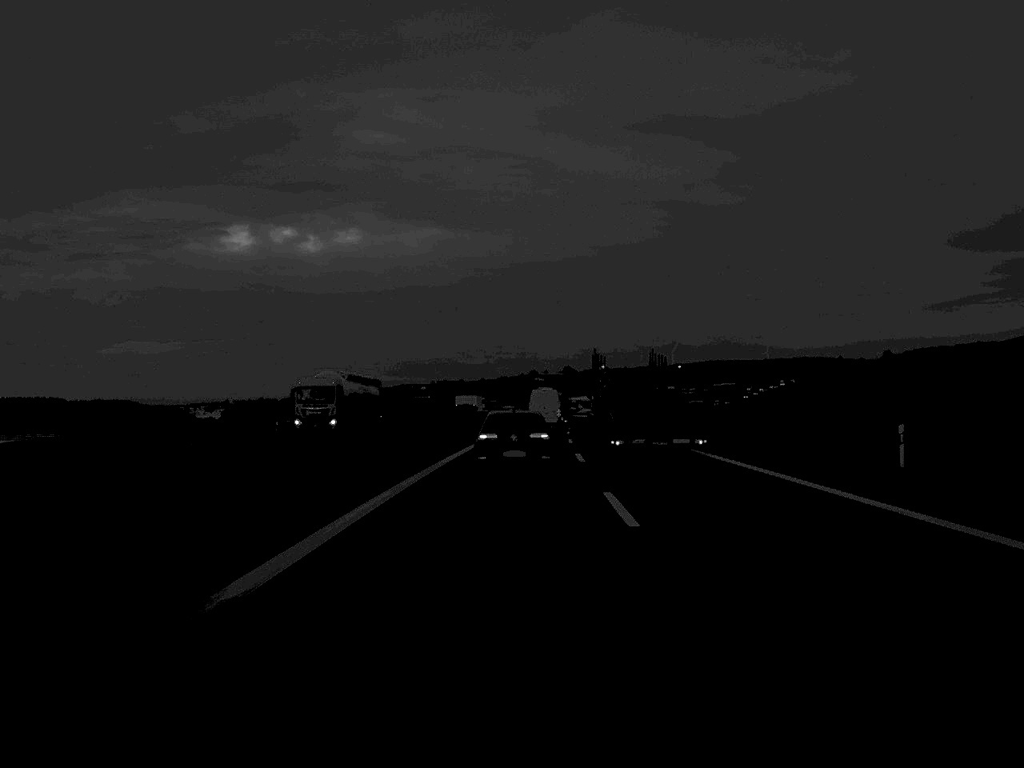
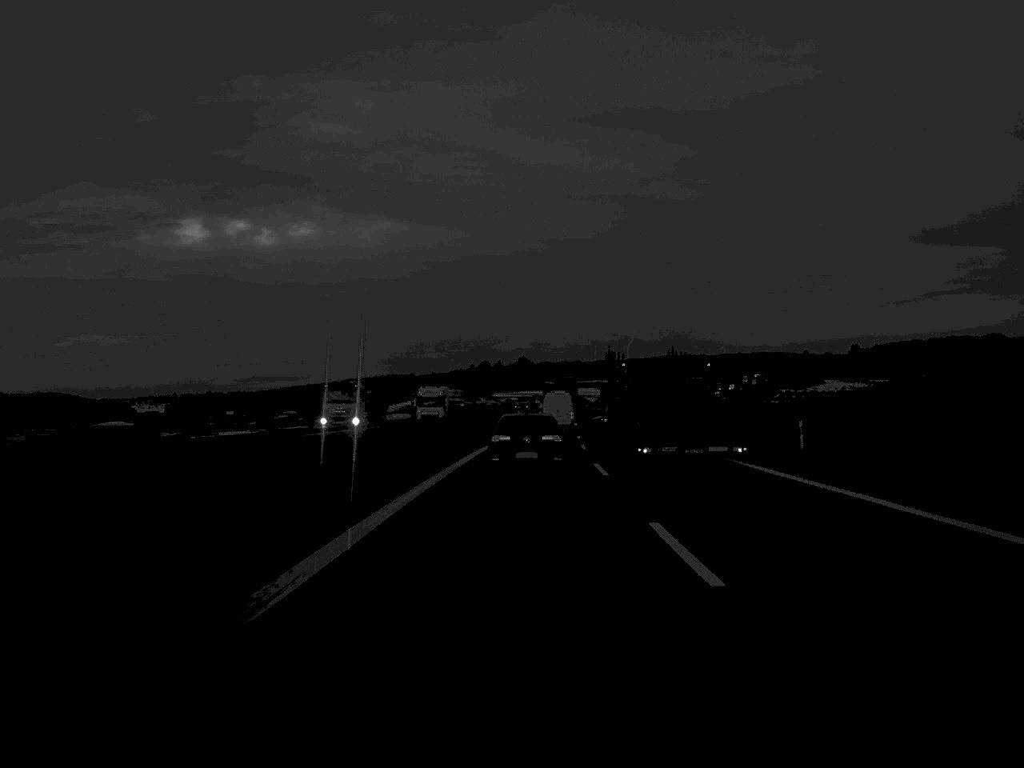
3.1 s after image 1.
(+0.9, +77.1) m; +2°
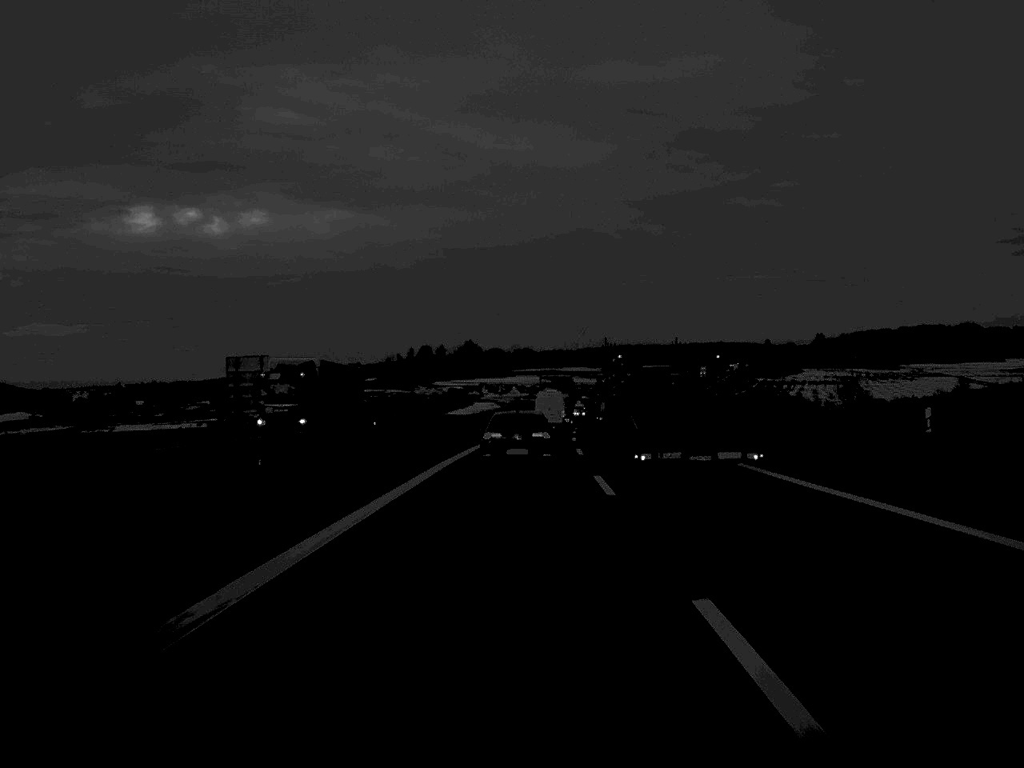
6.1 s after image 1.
(+1.9, +78.5) m; +2°
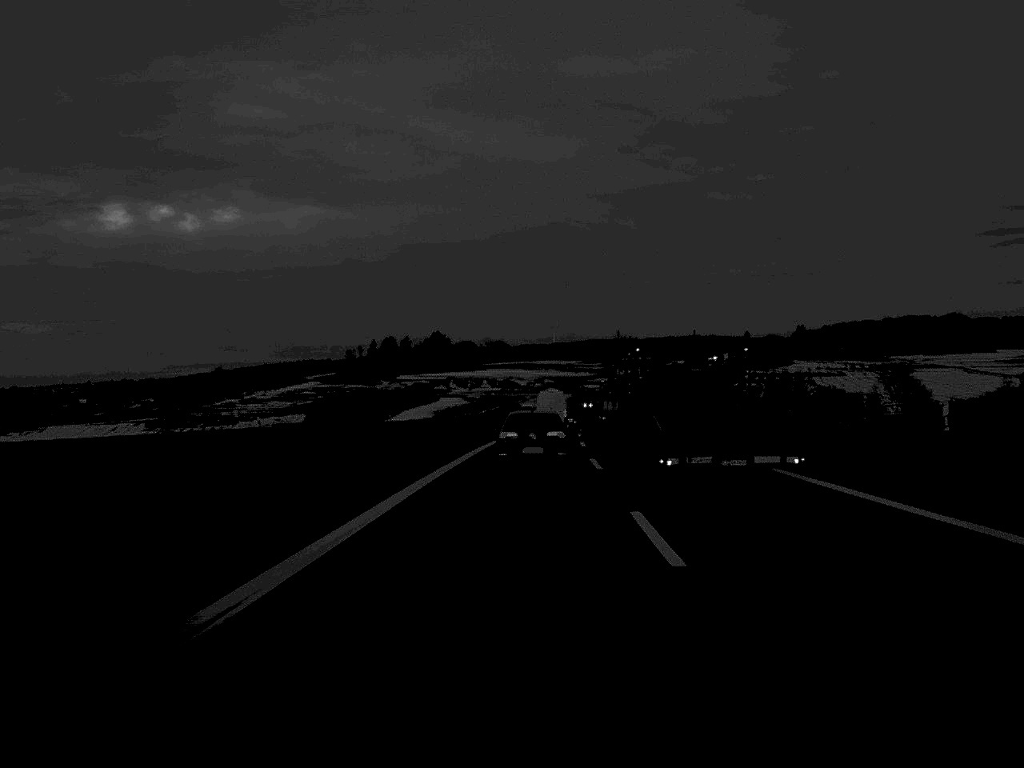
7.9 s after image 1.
(+0.5, +45.7) m; +1°
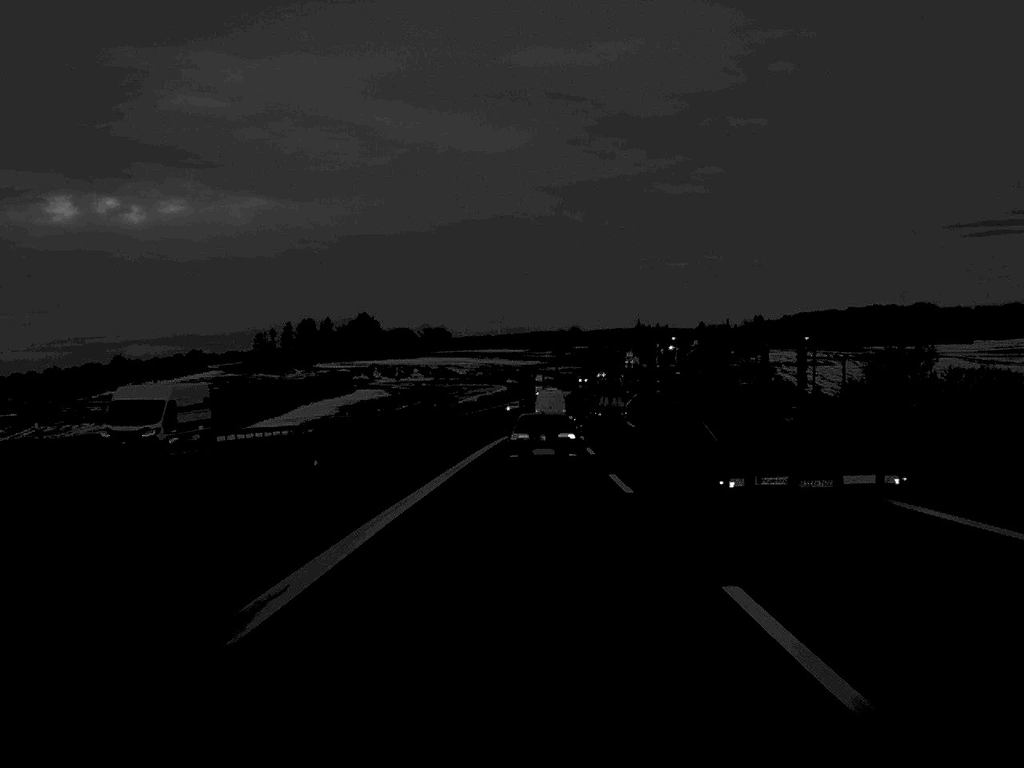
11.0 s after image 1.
(+1.7, +79.1) m; +3°
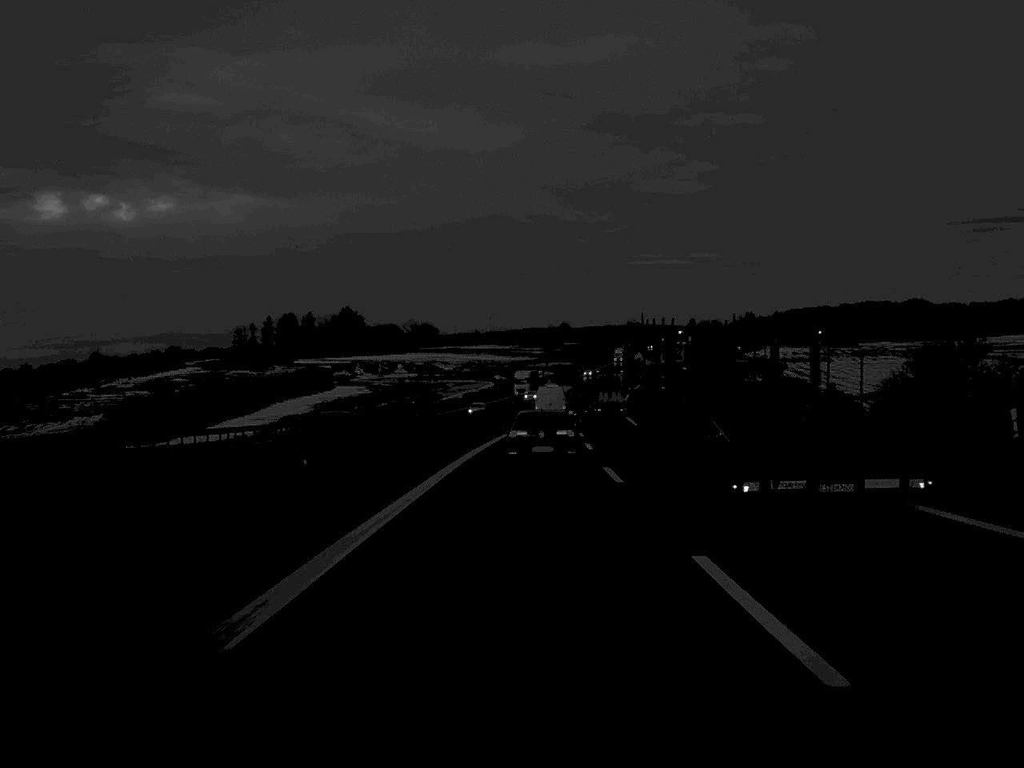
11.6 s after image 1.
(+0.1, +15.9) m; +1°
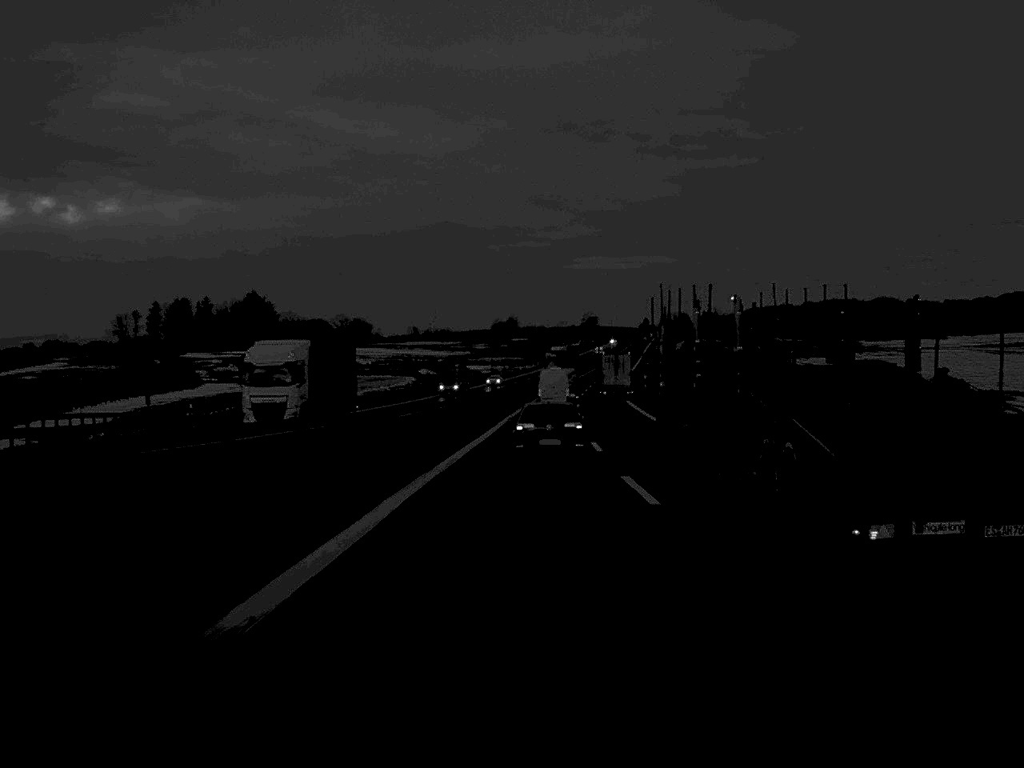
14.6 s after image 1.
(+1.5, +79.7) m; +2°
